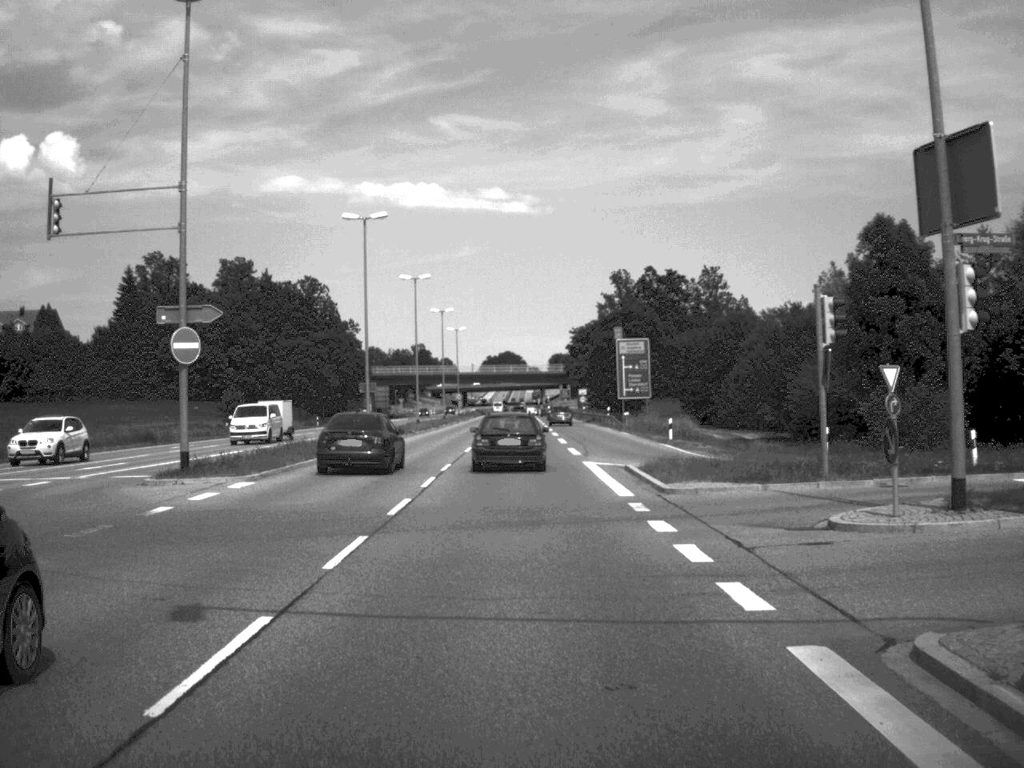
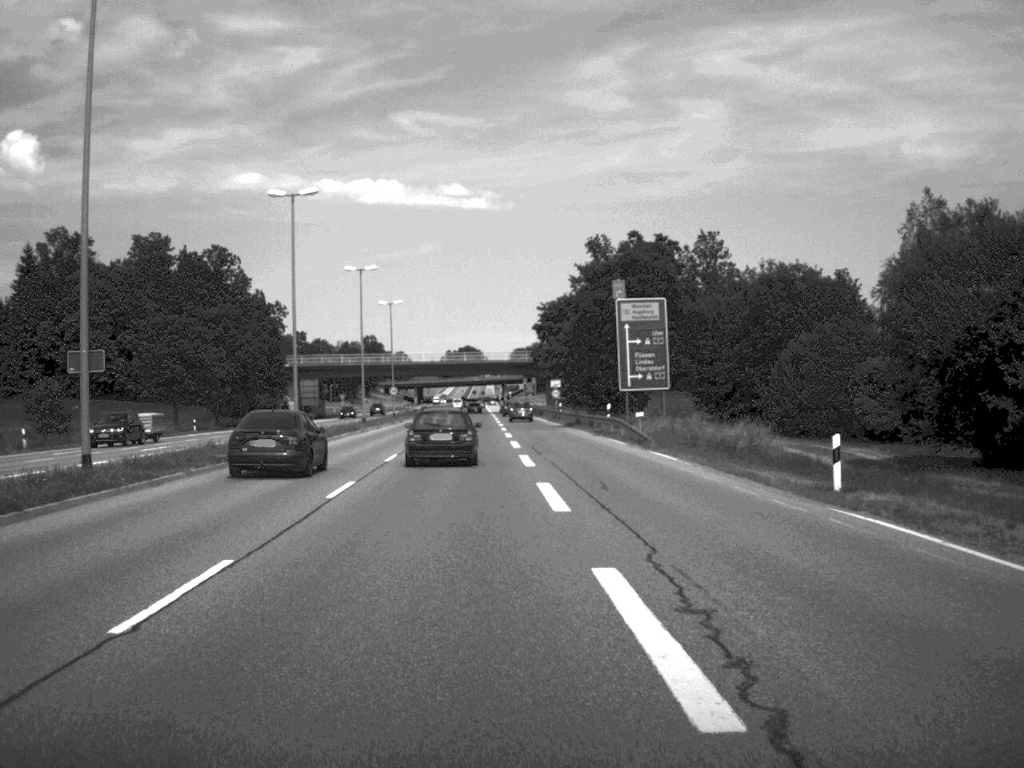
(+0.5, +34.2) m; +2°
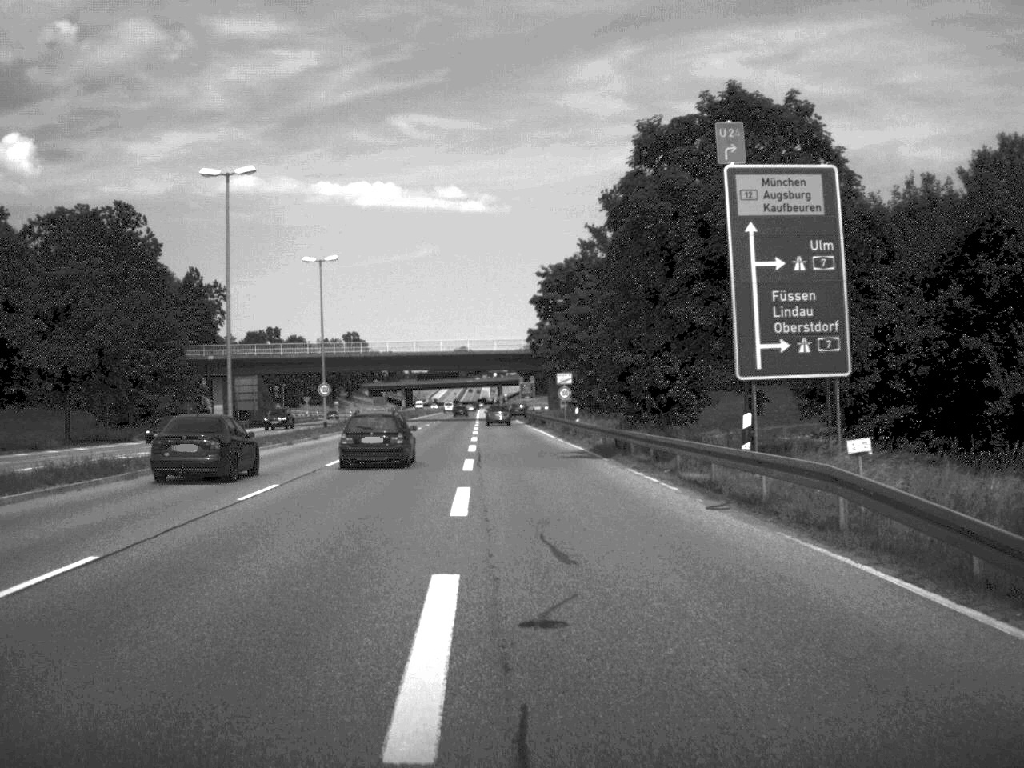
(+0.2, +36.3) m; 0°
